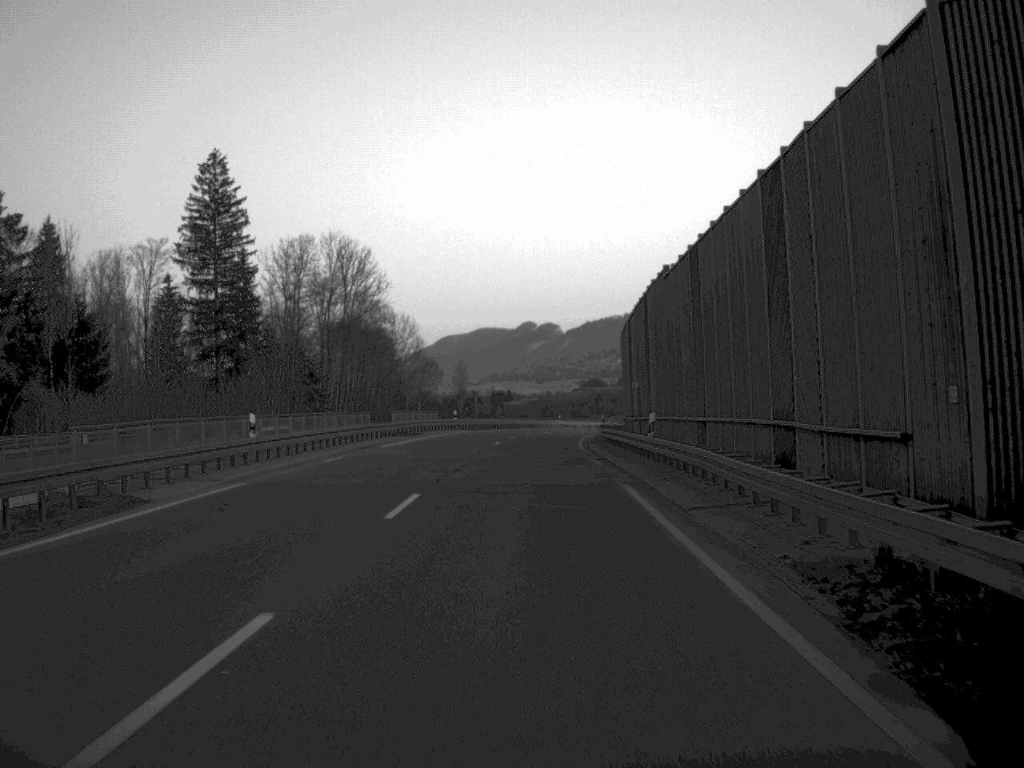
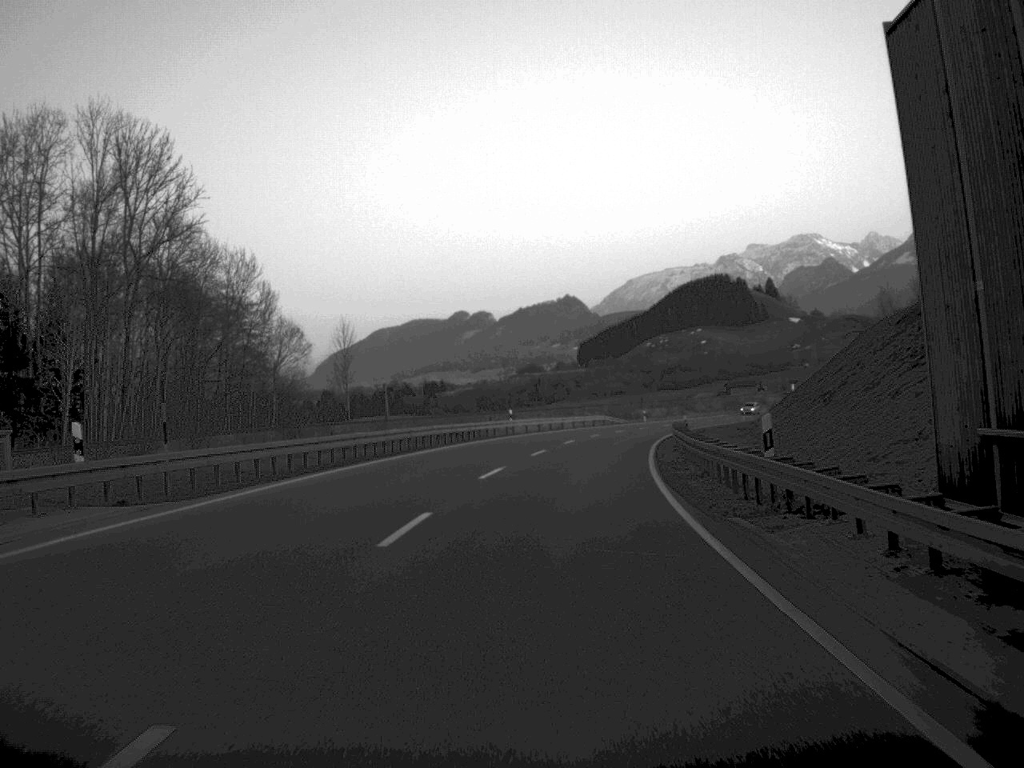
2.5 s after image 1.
(+0.9, +62.9) m; +3°
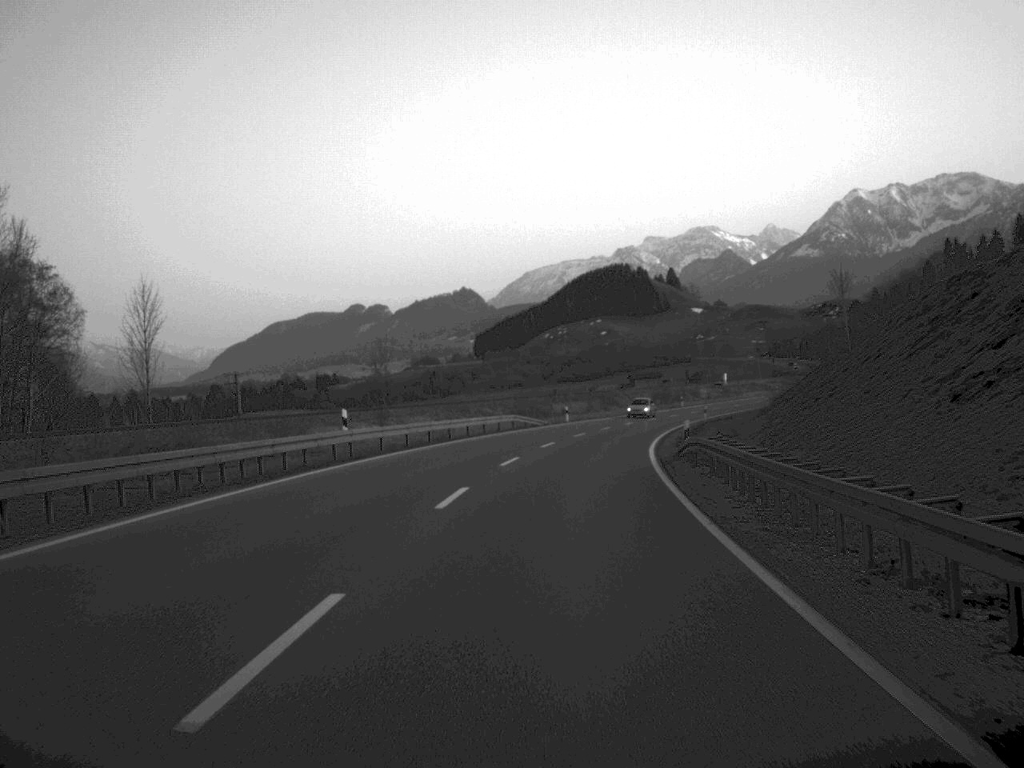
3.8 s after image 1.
(+1.2, +31.7) m; +5°
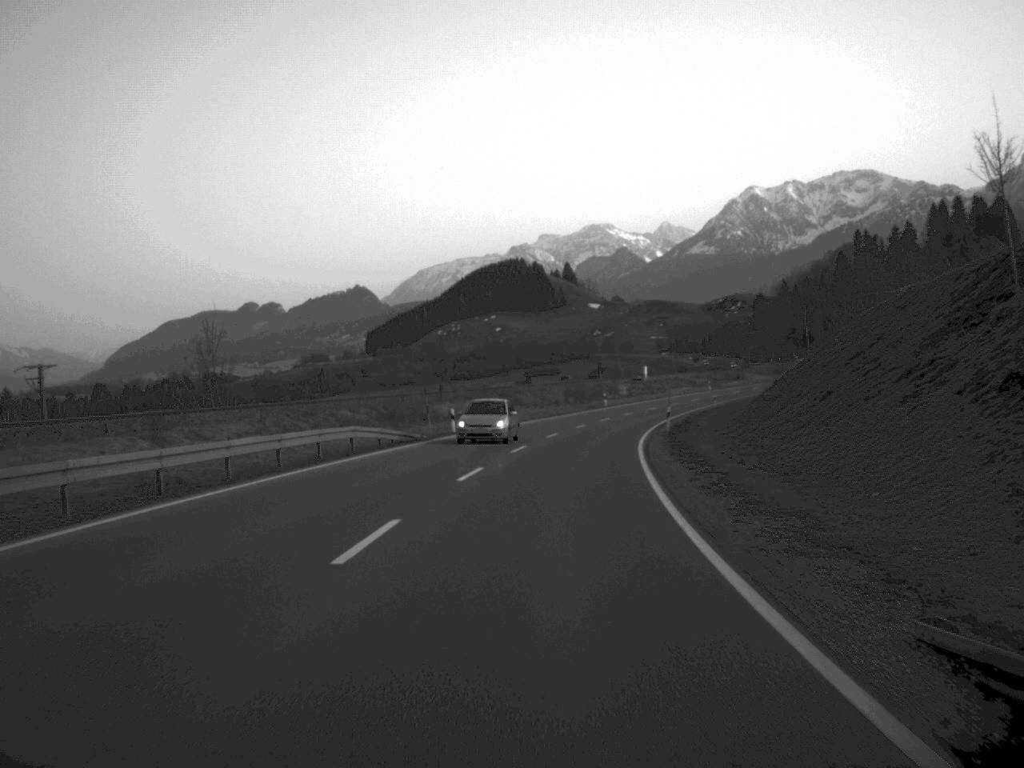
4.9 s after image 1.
(+1.2, +29.3) m; +5°
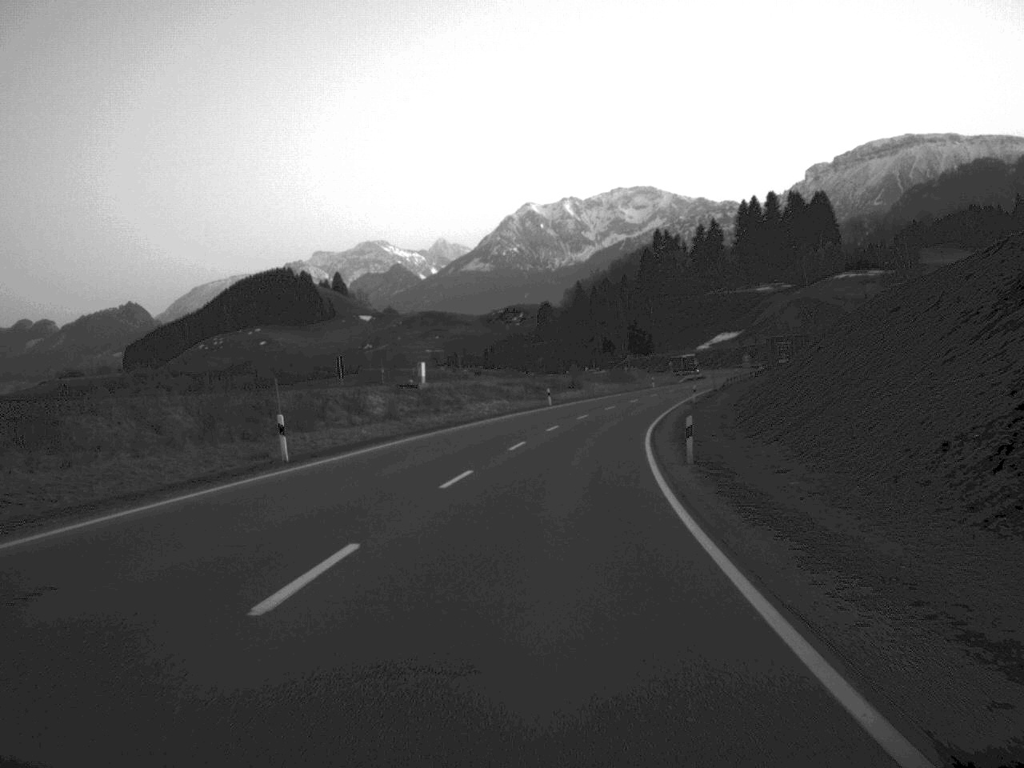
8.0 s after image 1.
(+6.5, +73.5) m; +10°
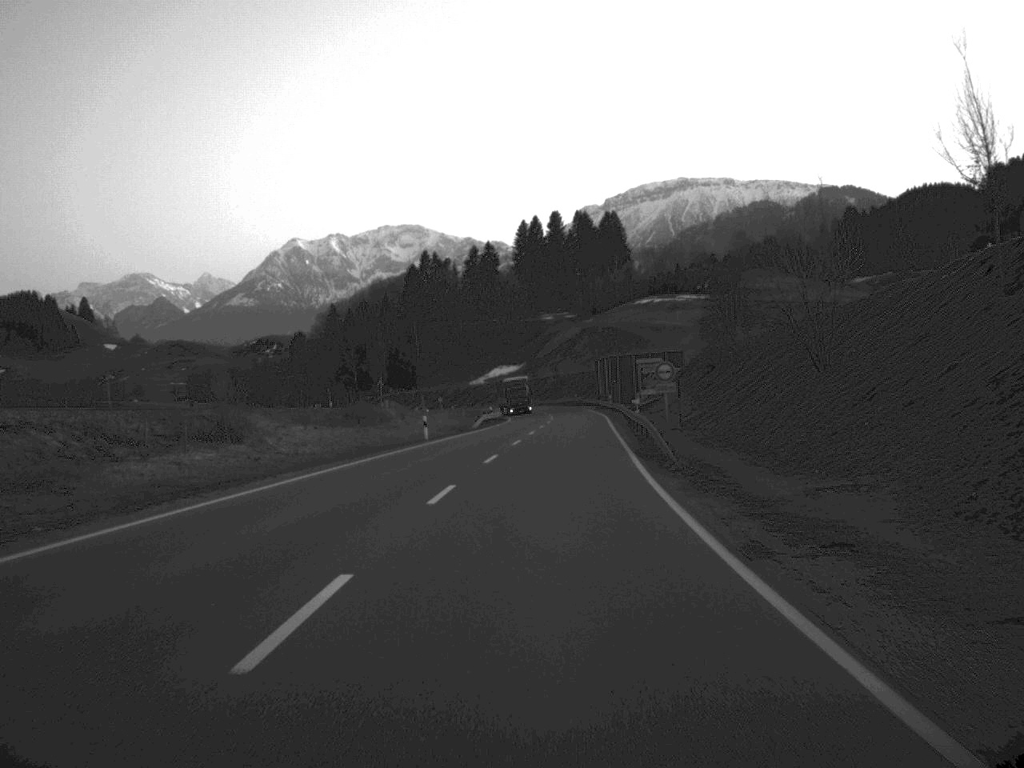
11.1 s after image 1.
(+6.7, +72.5) m; +11°
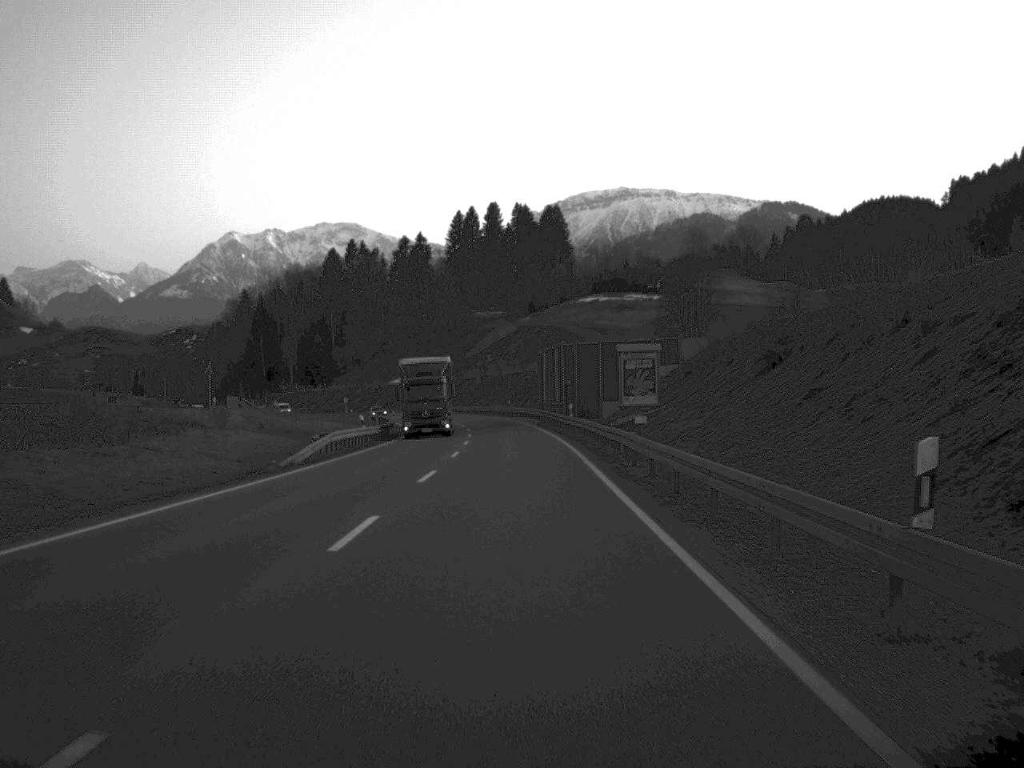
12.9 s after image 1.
(+1.4, +40.9) m; +3°
